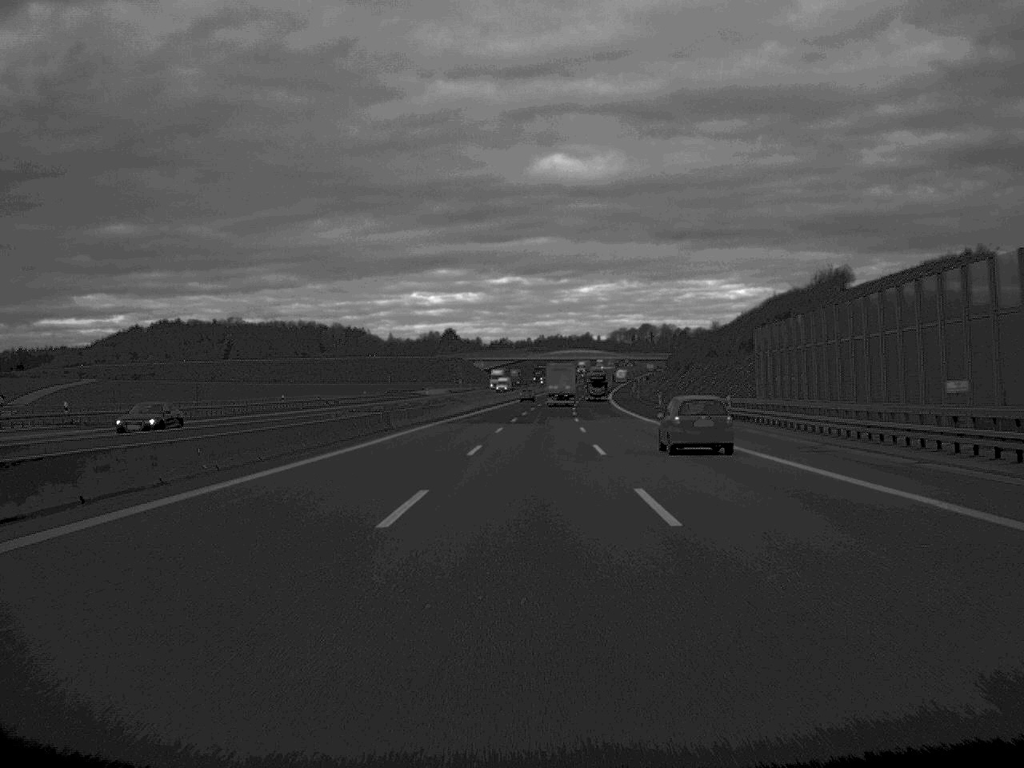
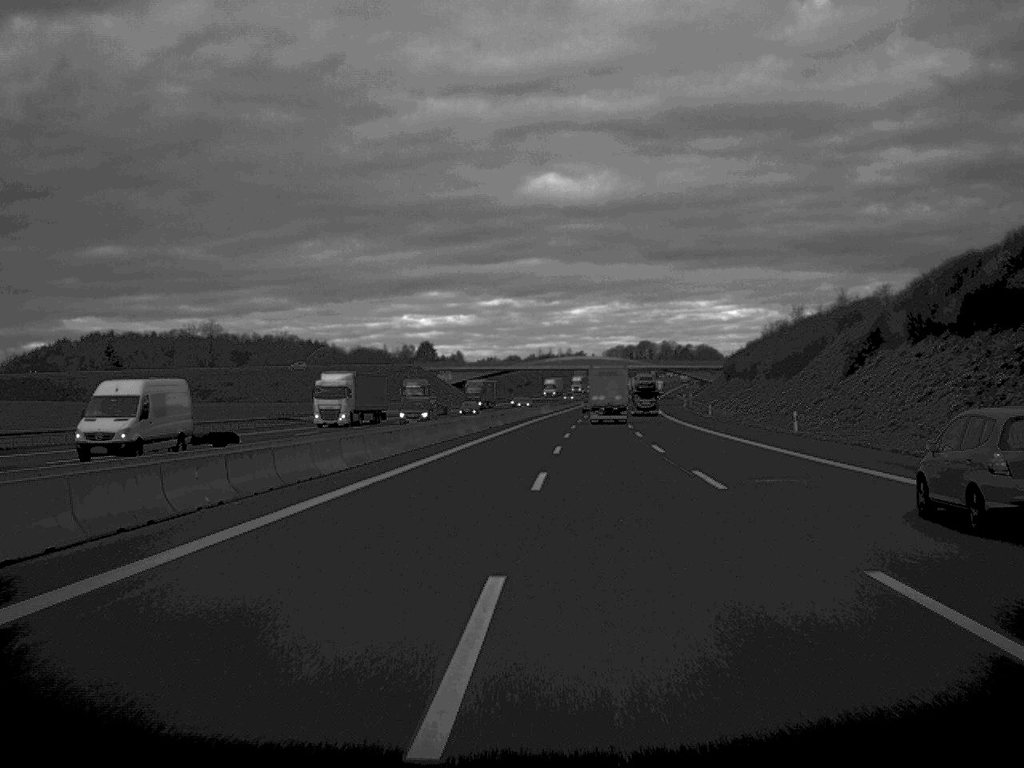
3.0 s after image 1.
(+0.7, +99.2) m; 0°
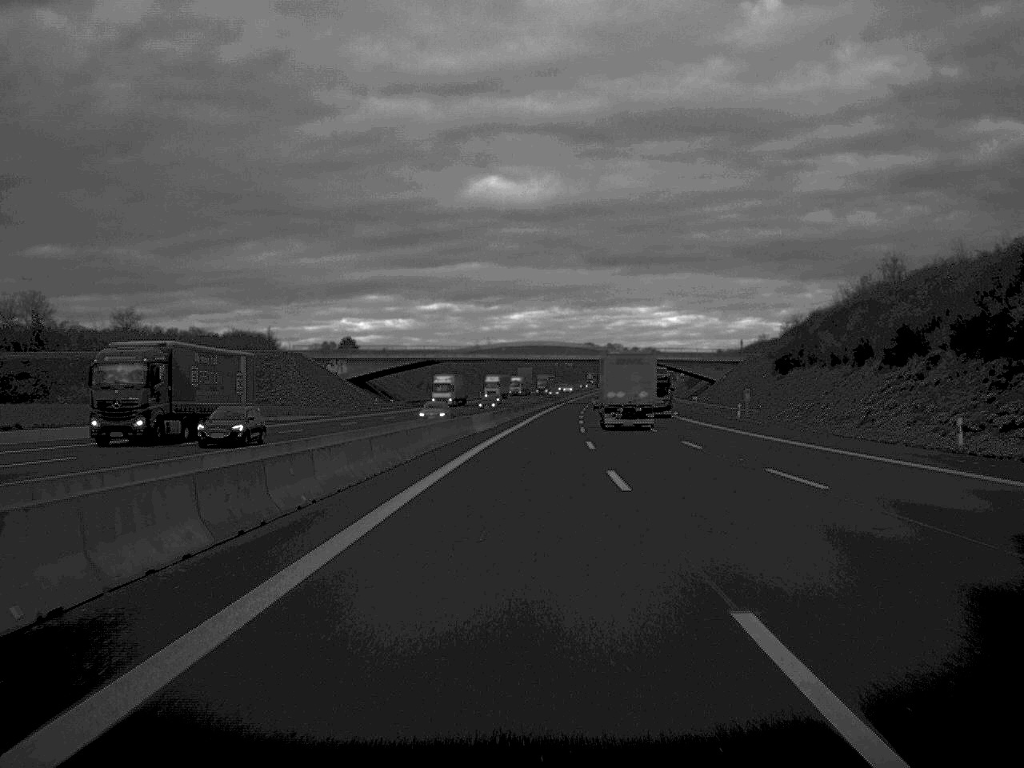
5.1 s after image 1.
(+1.2, +74.2) m; +3°
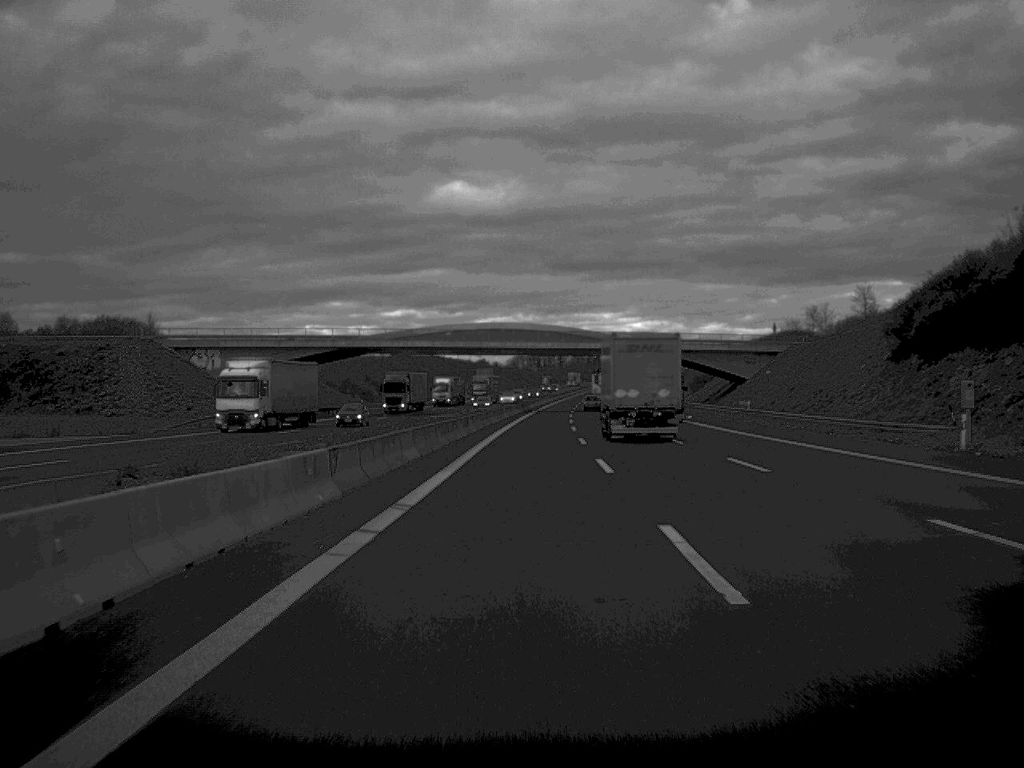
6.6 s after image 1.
(+0.8, +51.7) m; +2°
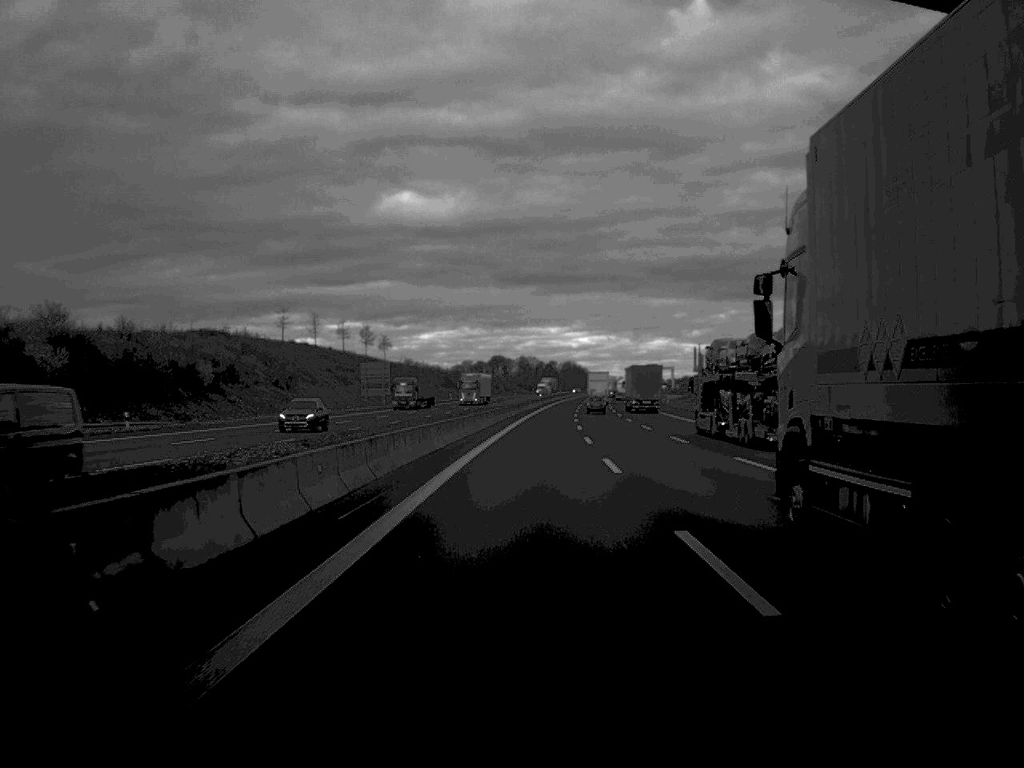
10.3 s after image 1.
(+2.8, +125.9) m; +3°
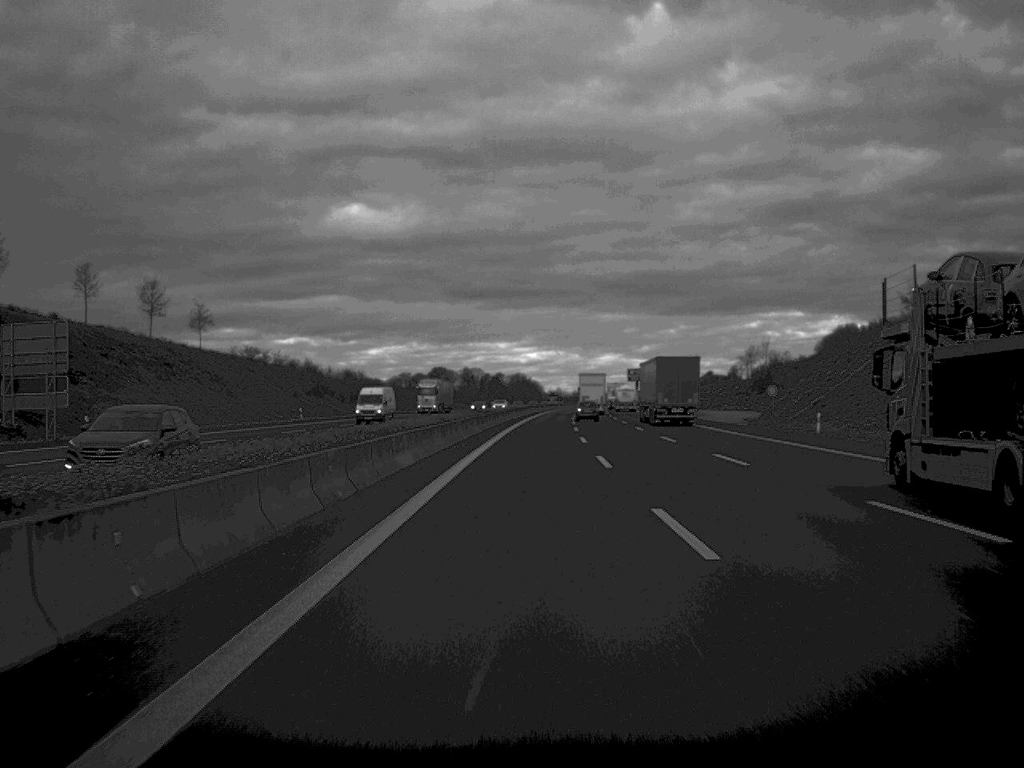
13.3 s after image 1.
(+2.1, +104.1) m; +2°
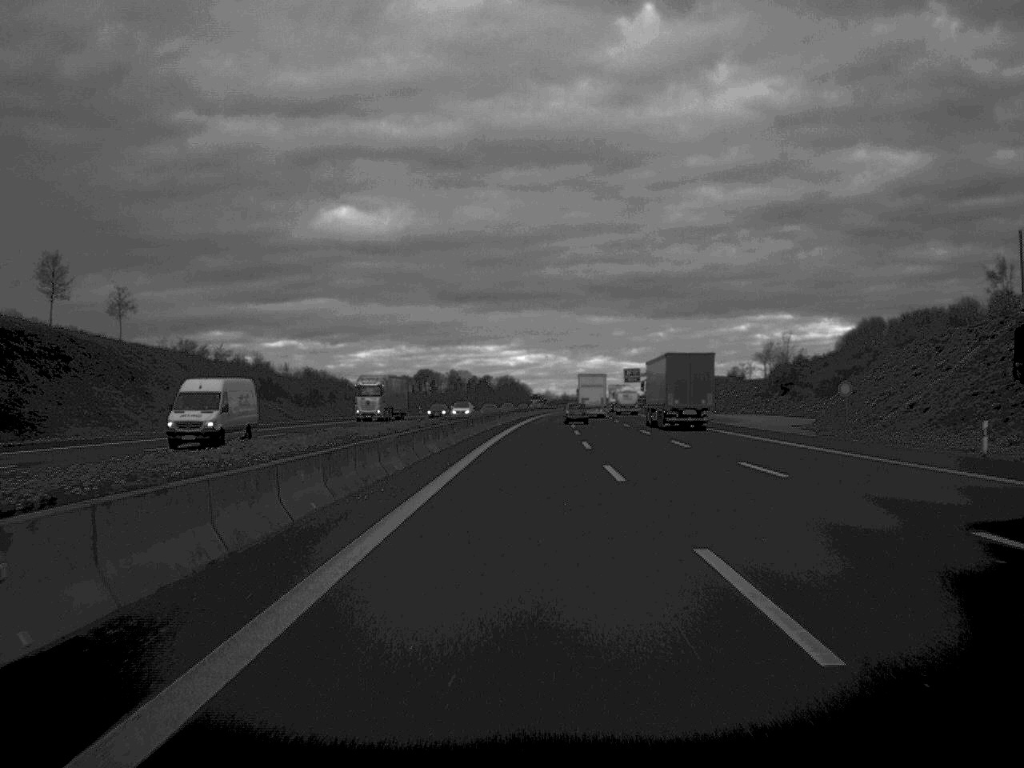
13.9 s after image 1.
(+0.1, +23.2) m; +1°
